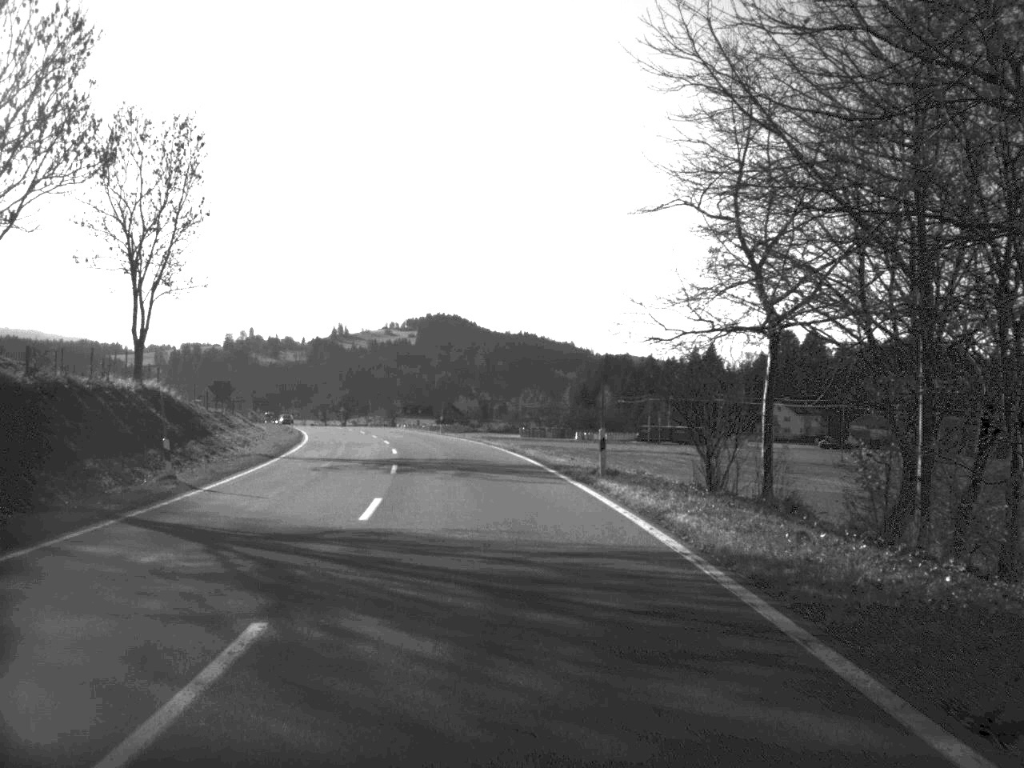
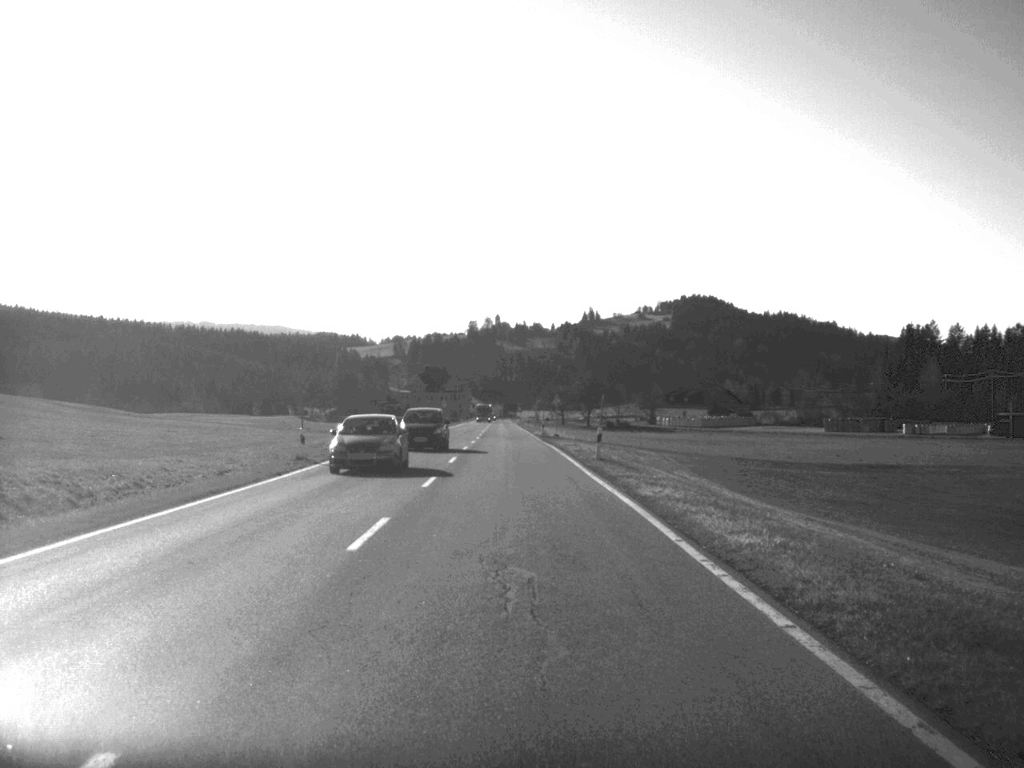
(-9.8, +87.1) m; -11°
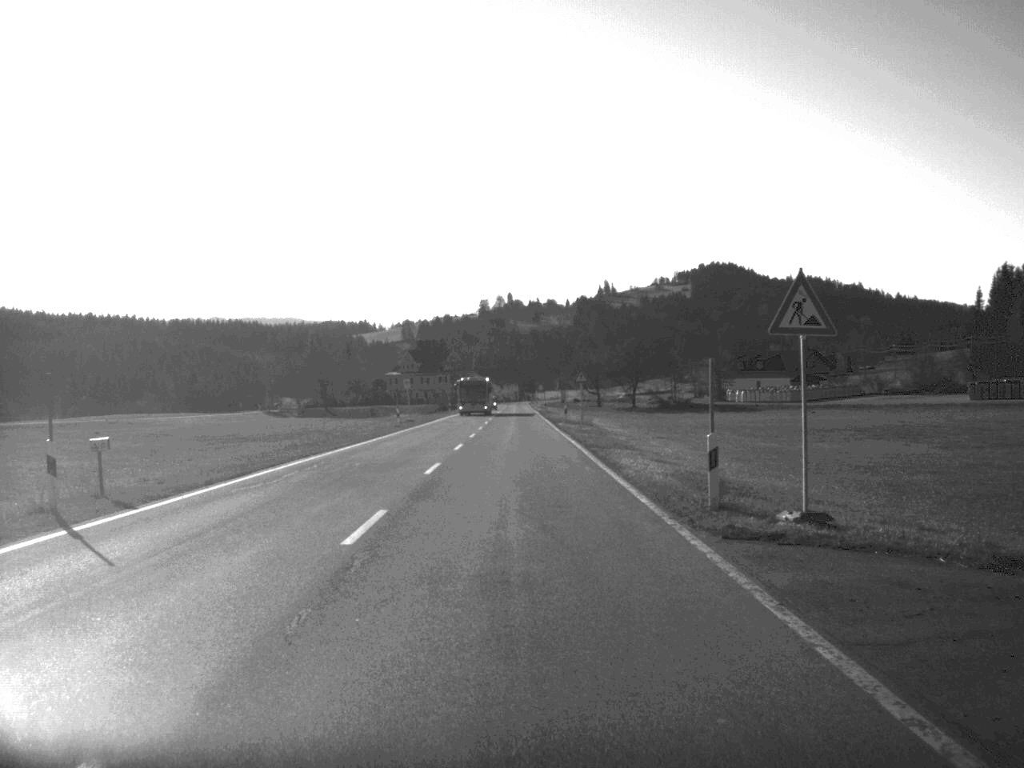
(-0.9, +71.8) m; -1°
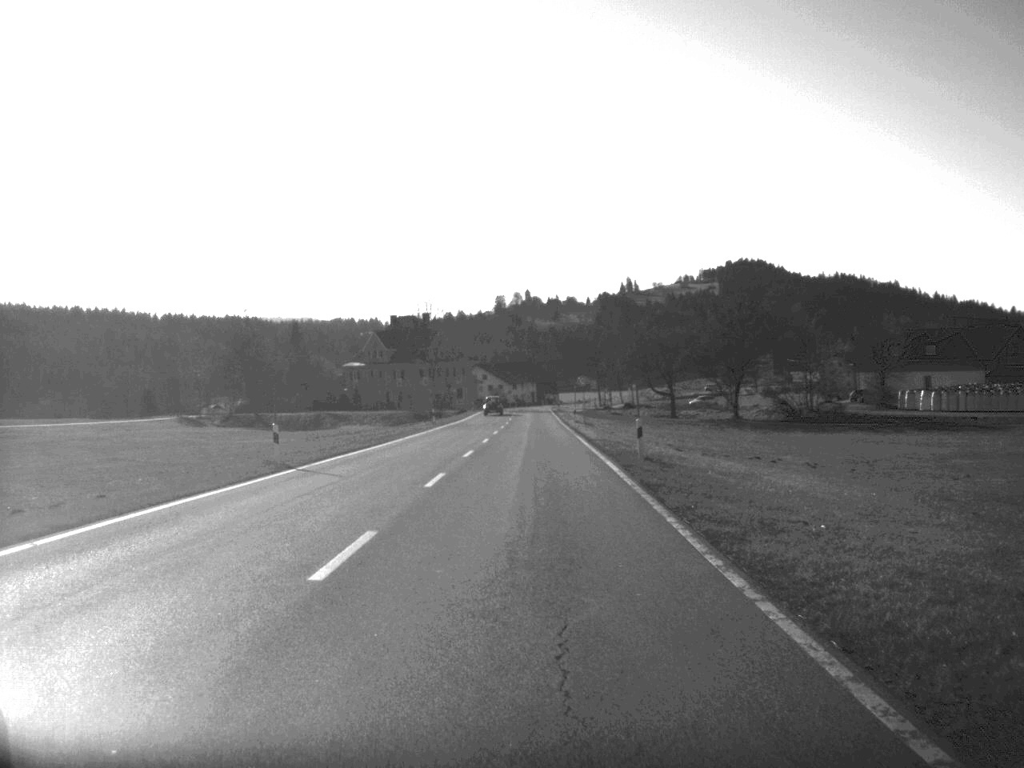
(-0.6, +86.1) m; -1°
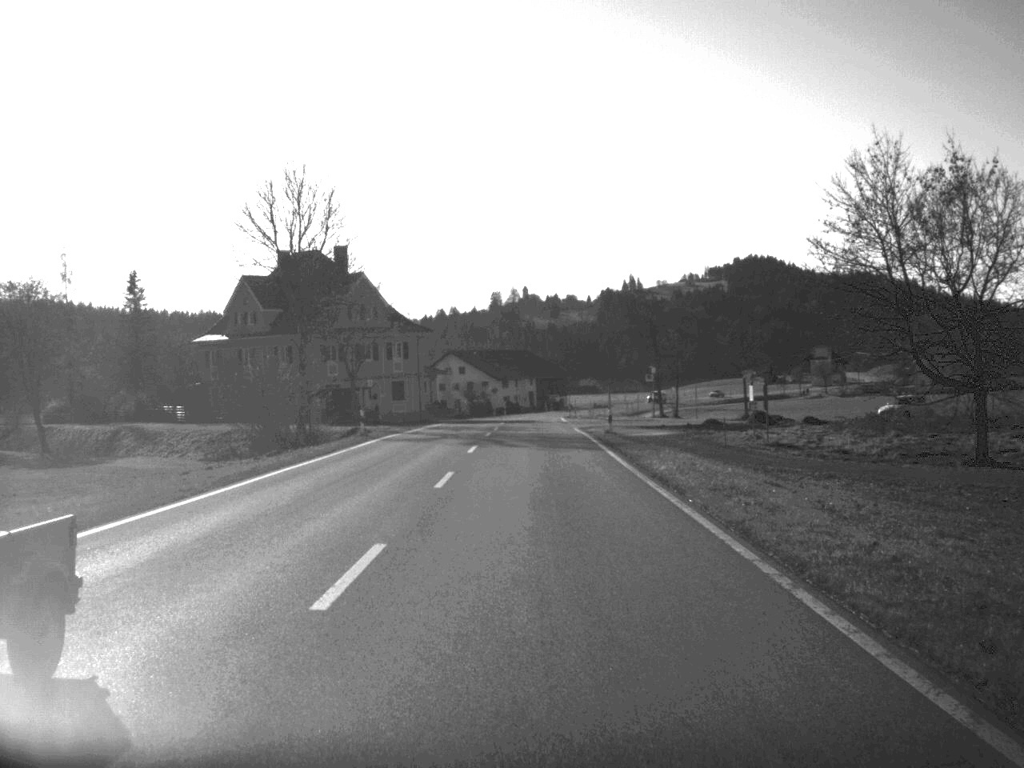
(+0.2, +85.1) m; 0°
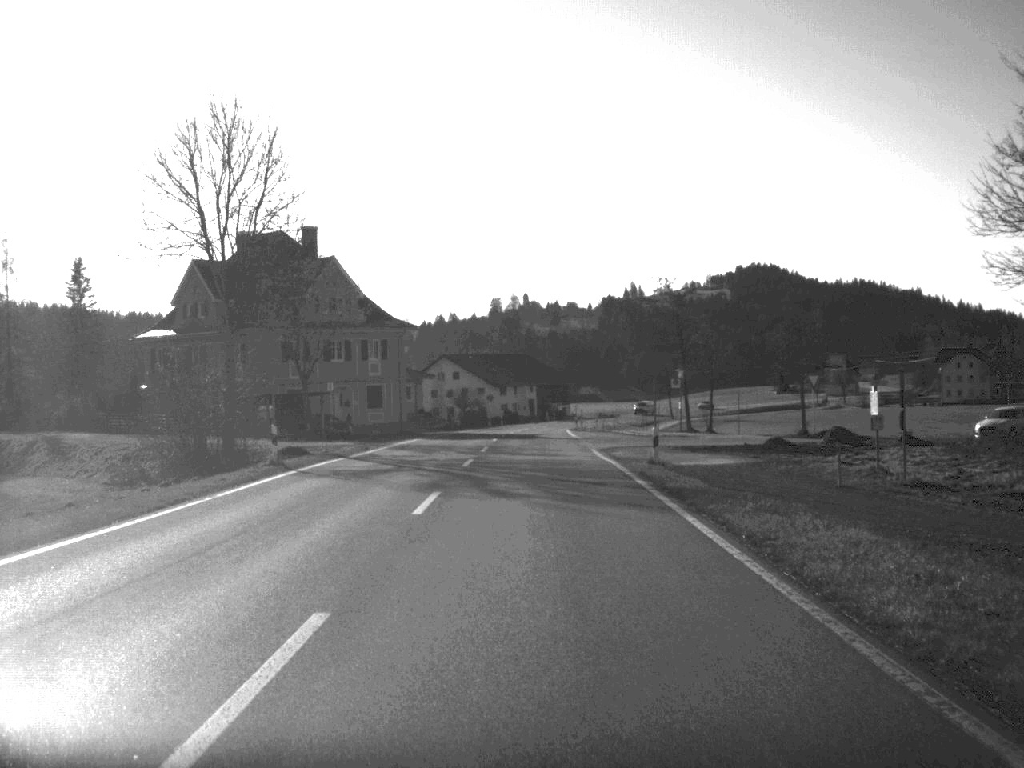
(0.0, +15.9) m; 0°
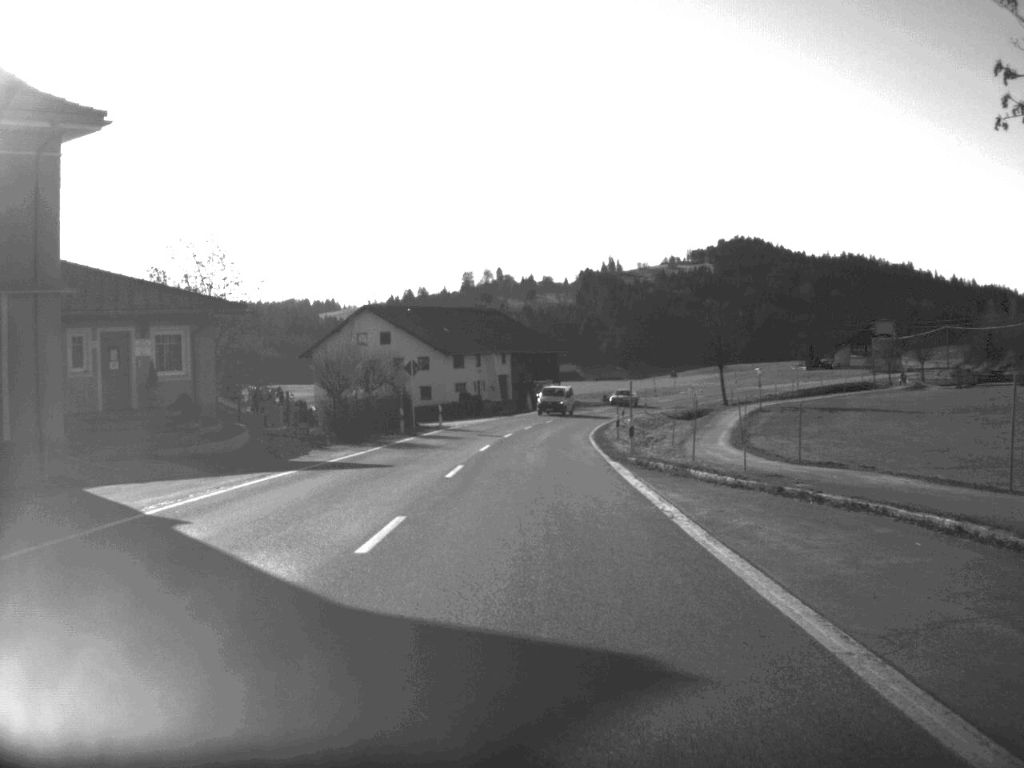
(+0.5, +64.2) m; +1°
